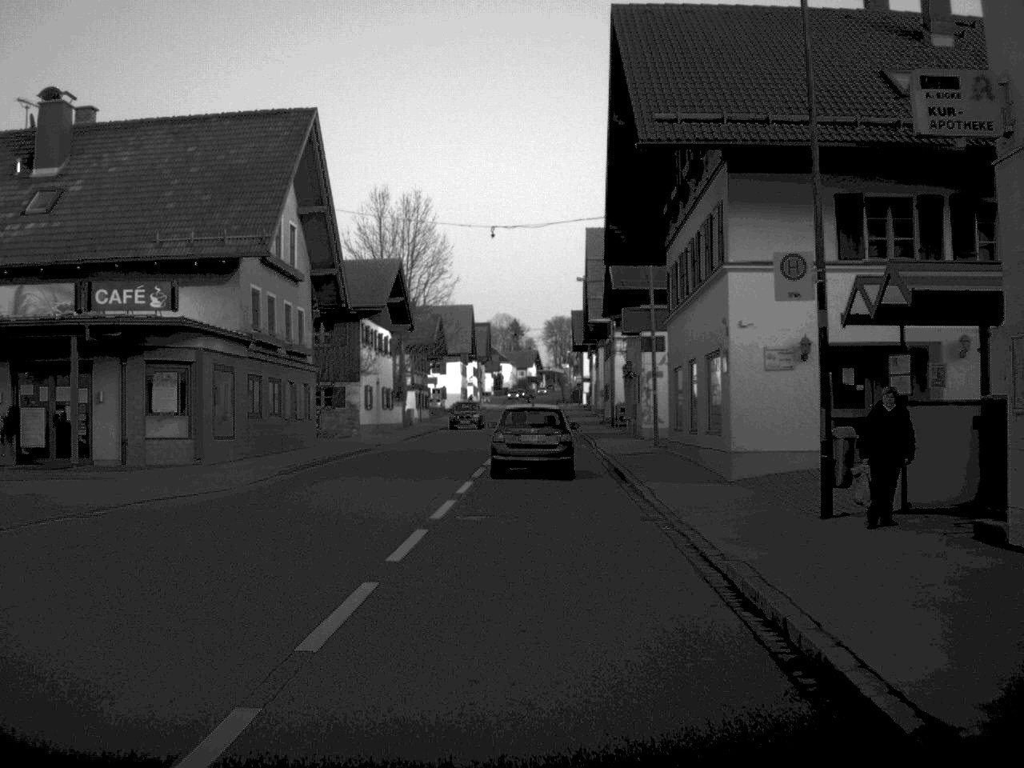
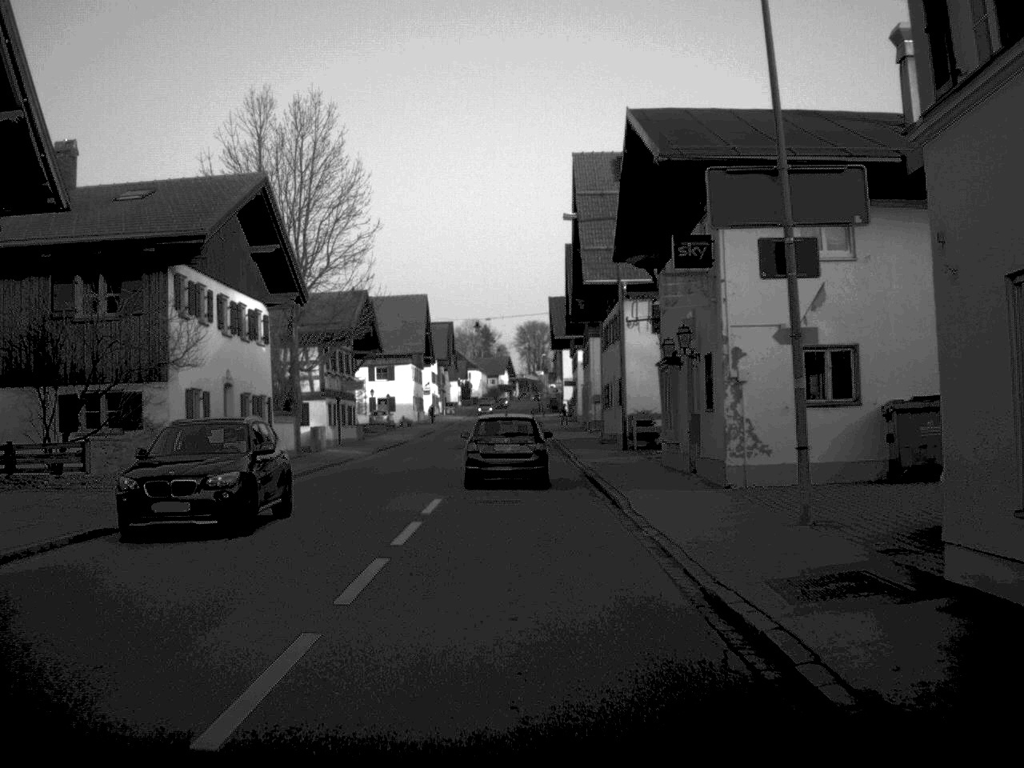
(+0.4, +24.4) m; +1°
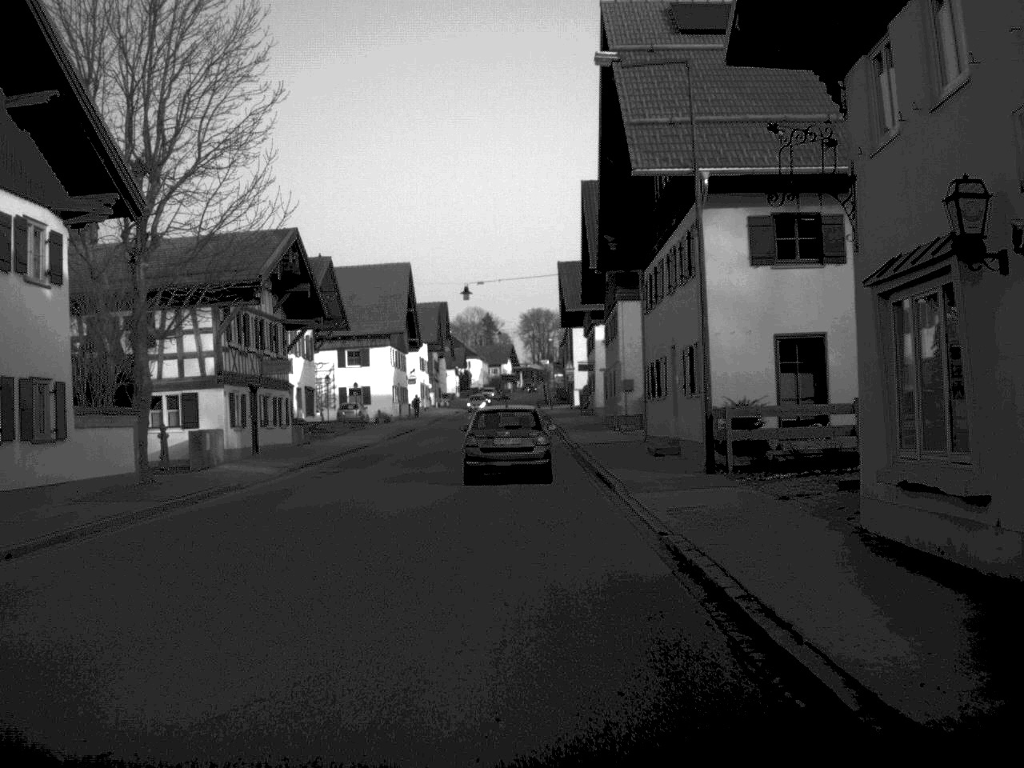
(0.0, +18.3) m; 0°
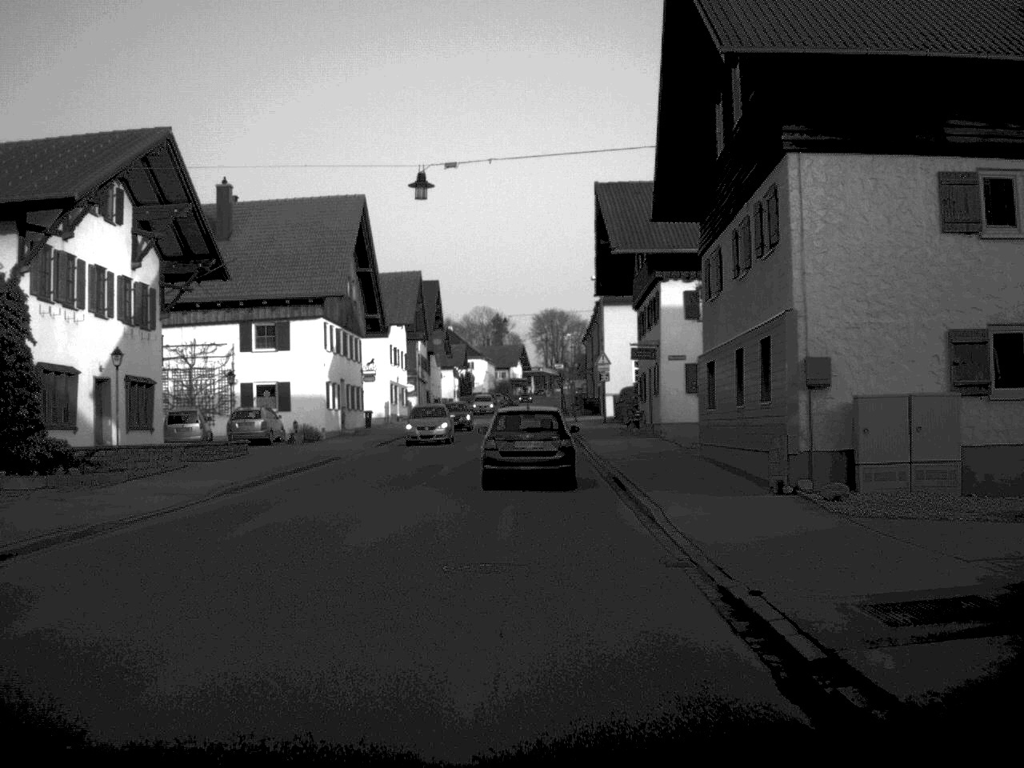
(-0.1, +30.8) m; 0°
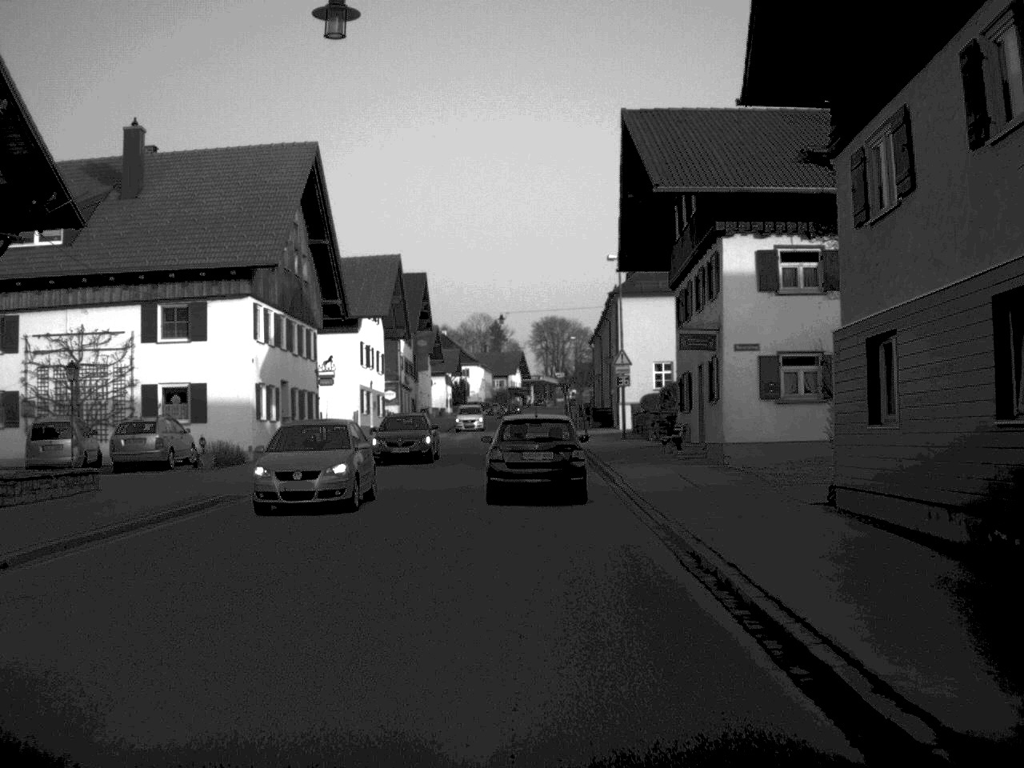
(0.0, +13.5) m; 0°
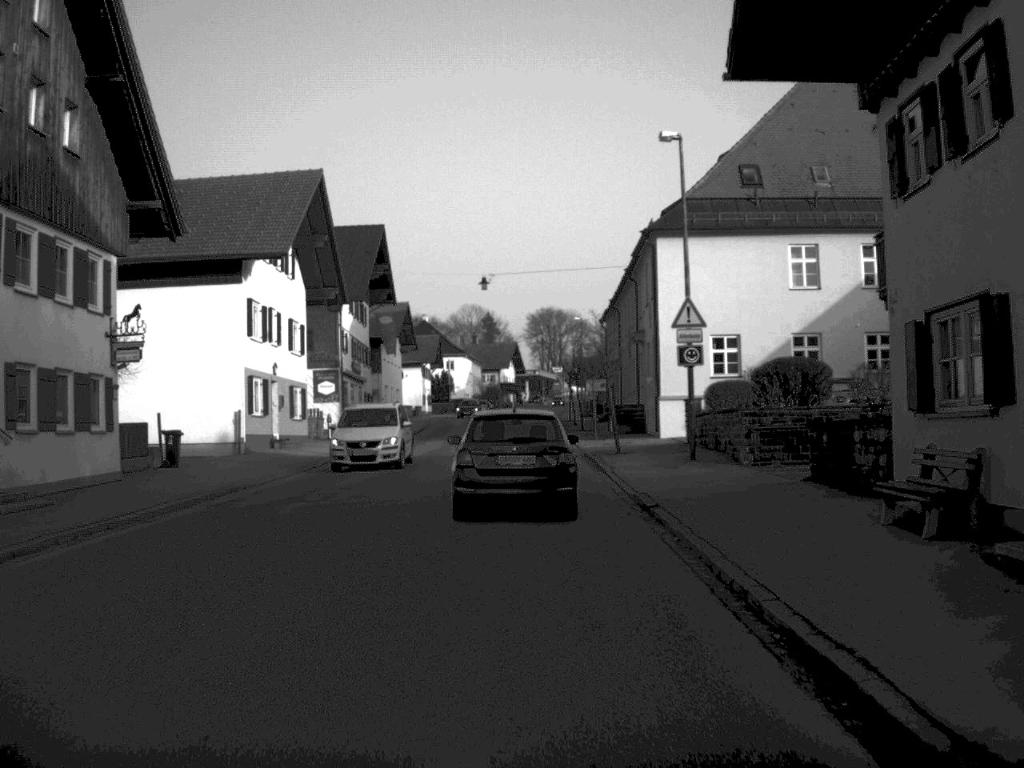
(+0.1, +24.0) m; 0°
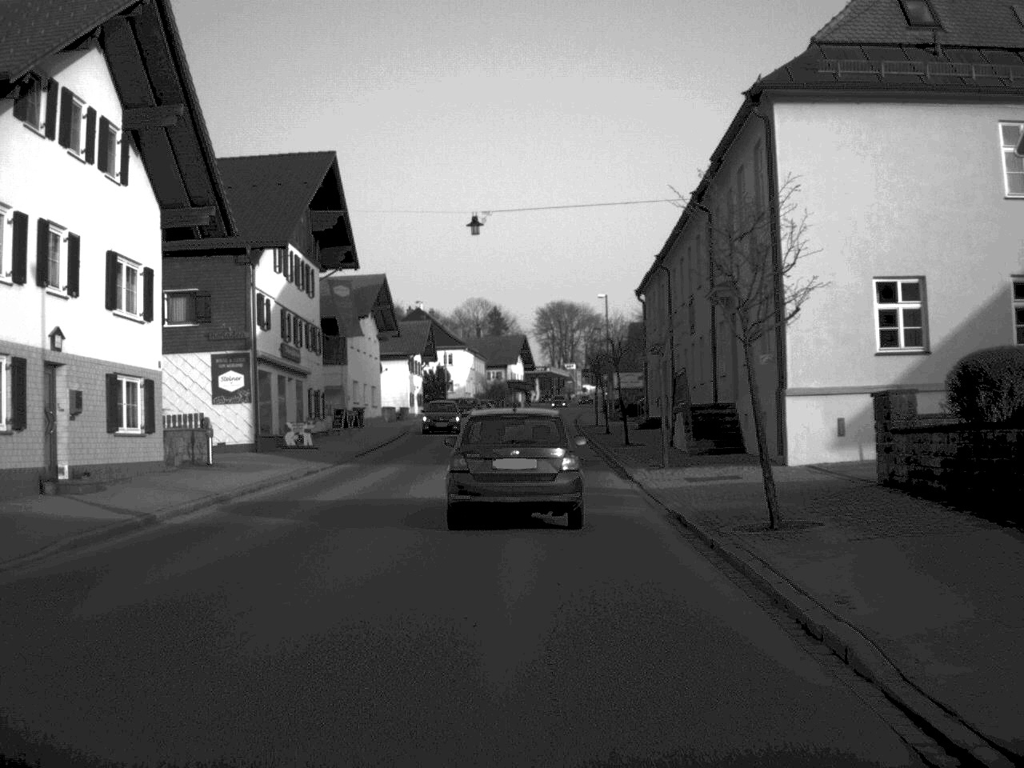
(-0.1, +20.9) m; 0°
